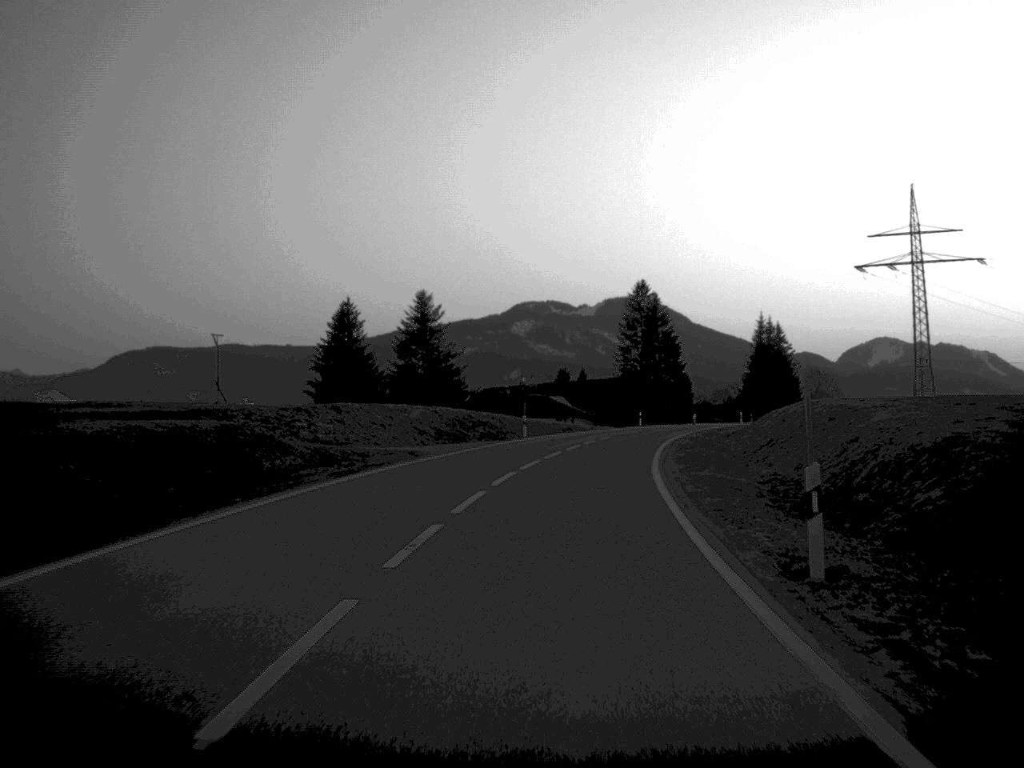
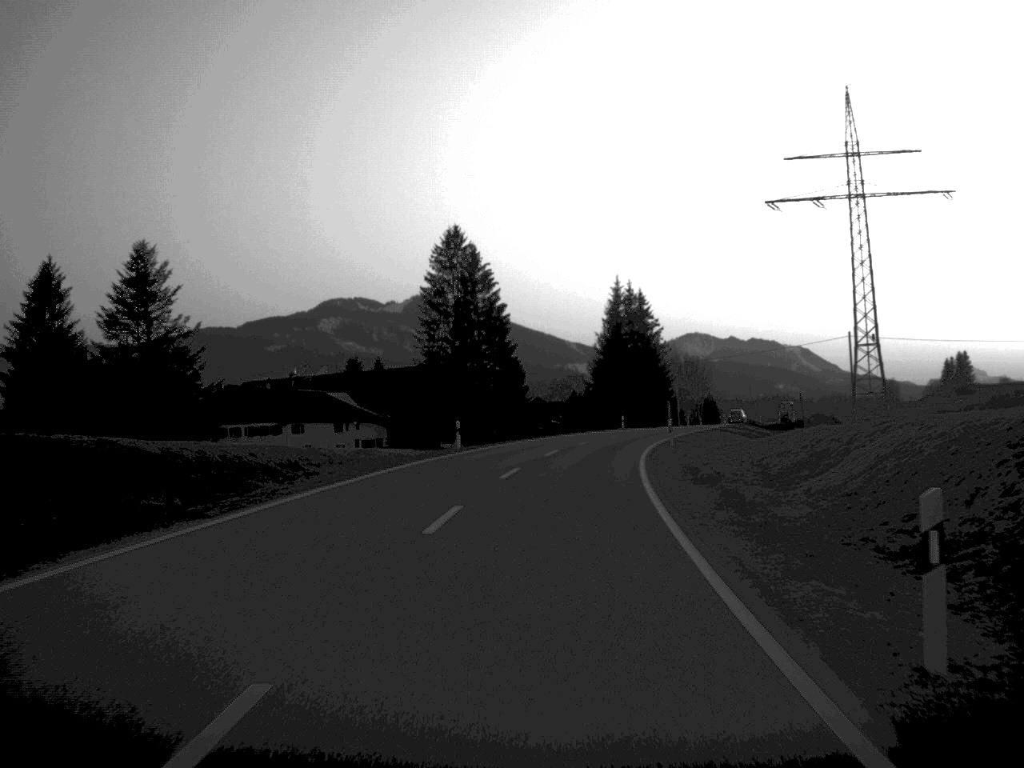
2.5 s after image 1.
(+4.0, +49.8) m; +9°
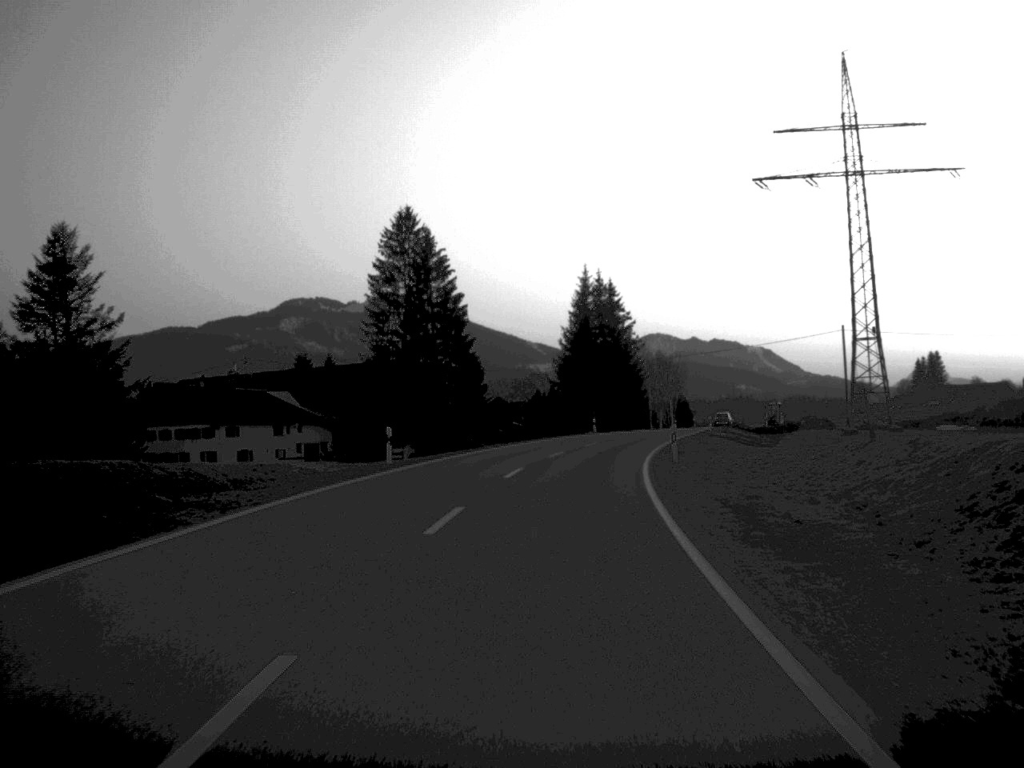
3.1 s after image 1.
(+0.2, +11.6) m; +2°
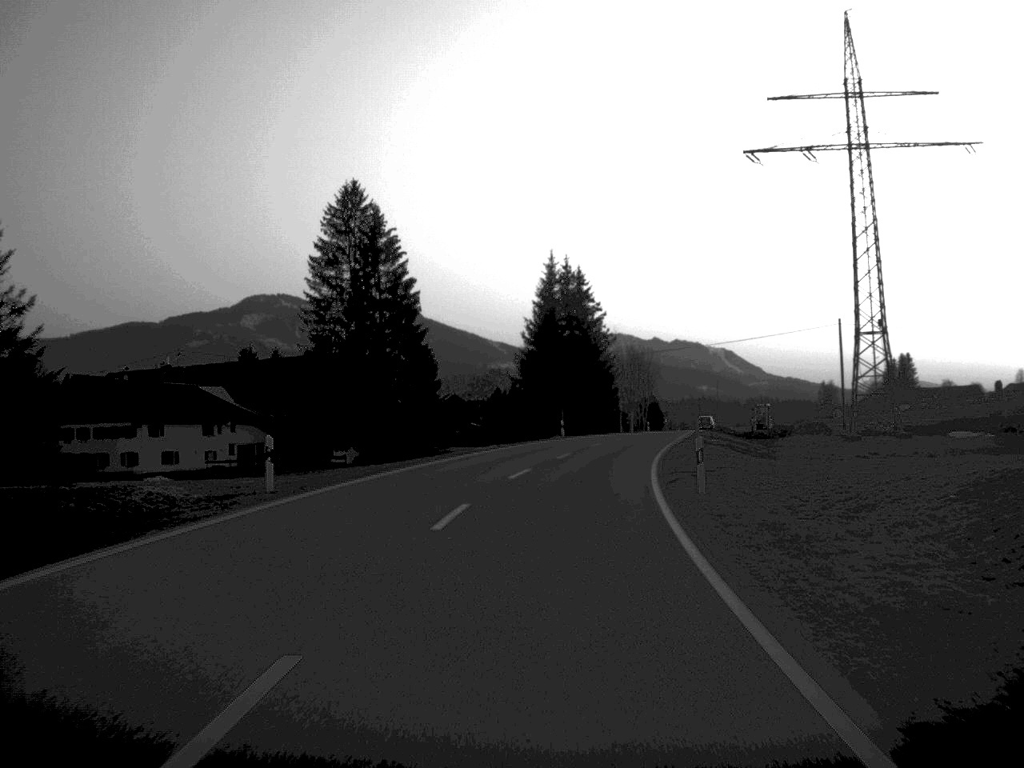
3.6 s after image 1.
(+0.2, +11.6) m; +2°
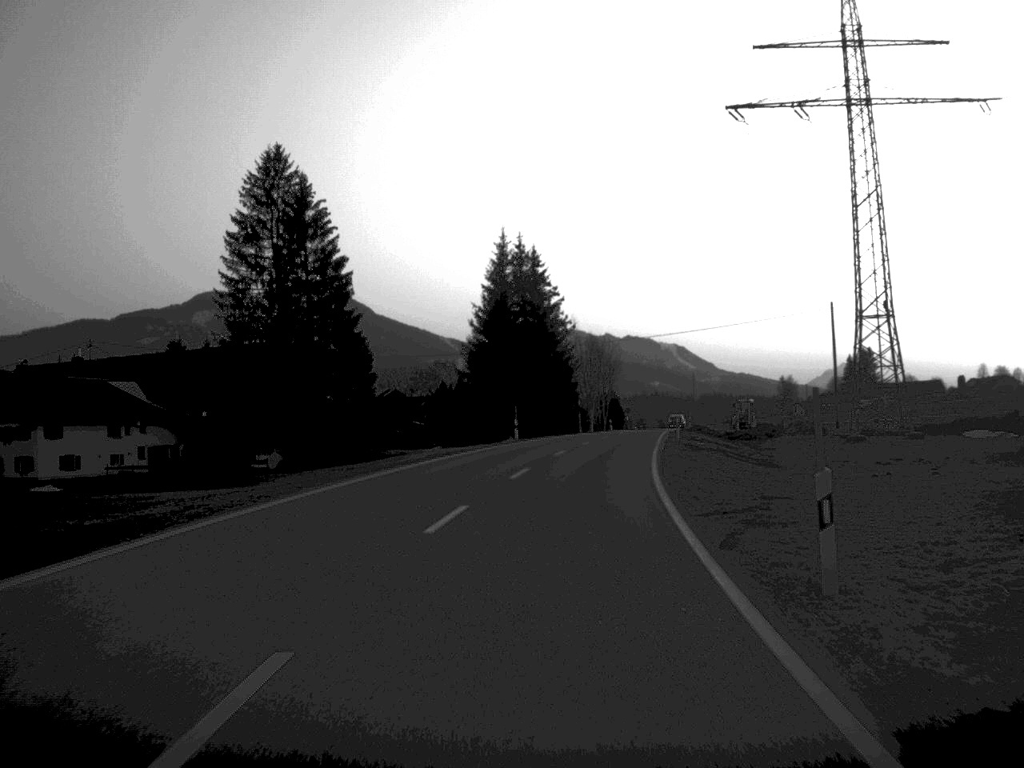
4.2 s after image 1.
(+0.2, +12.2) m; +2°
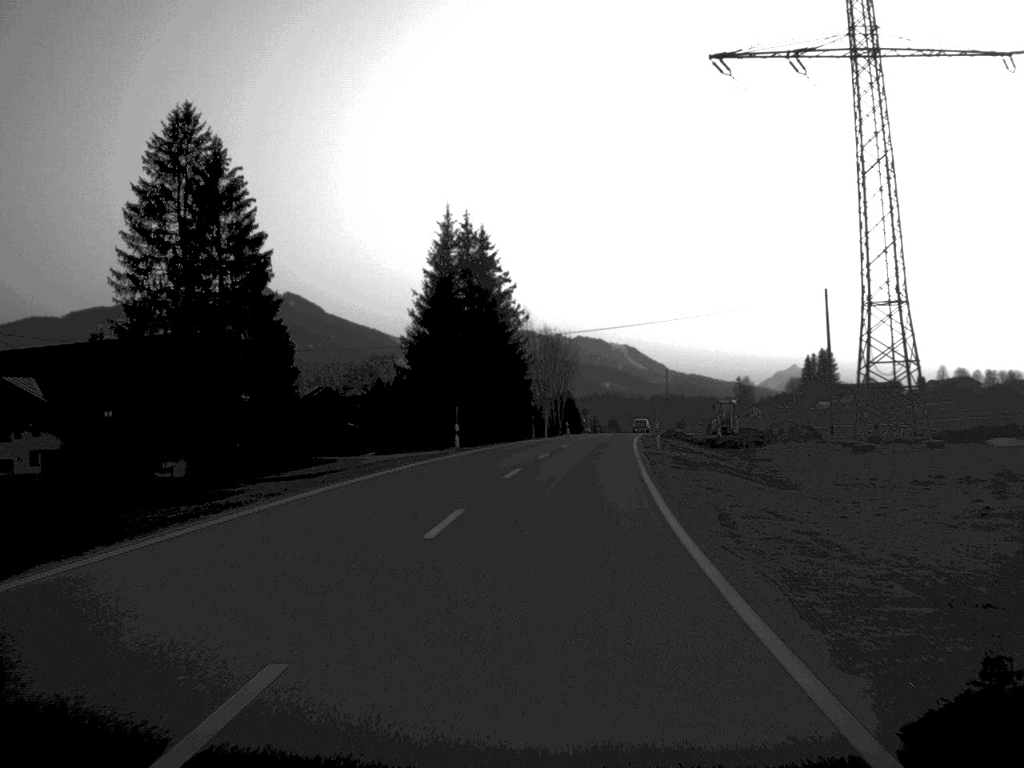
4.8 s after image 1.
(+0.2, +11.7) m; +2°
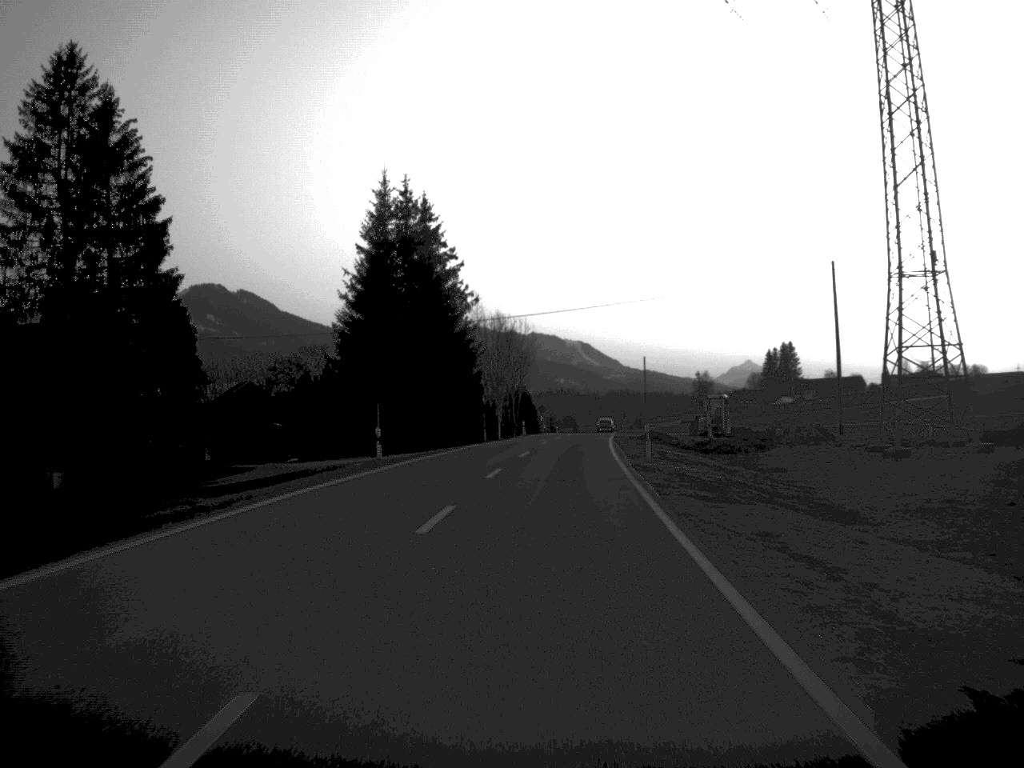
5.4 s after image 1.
(+0.2, +12.3) m; +2°
